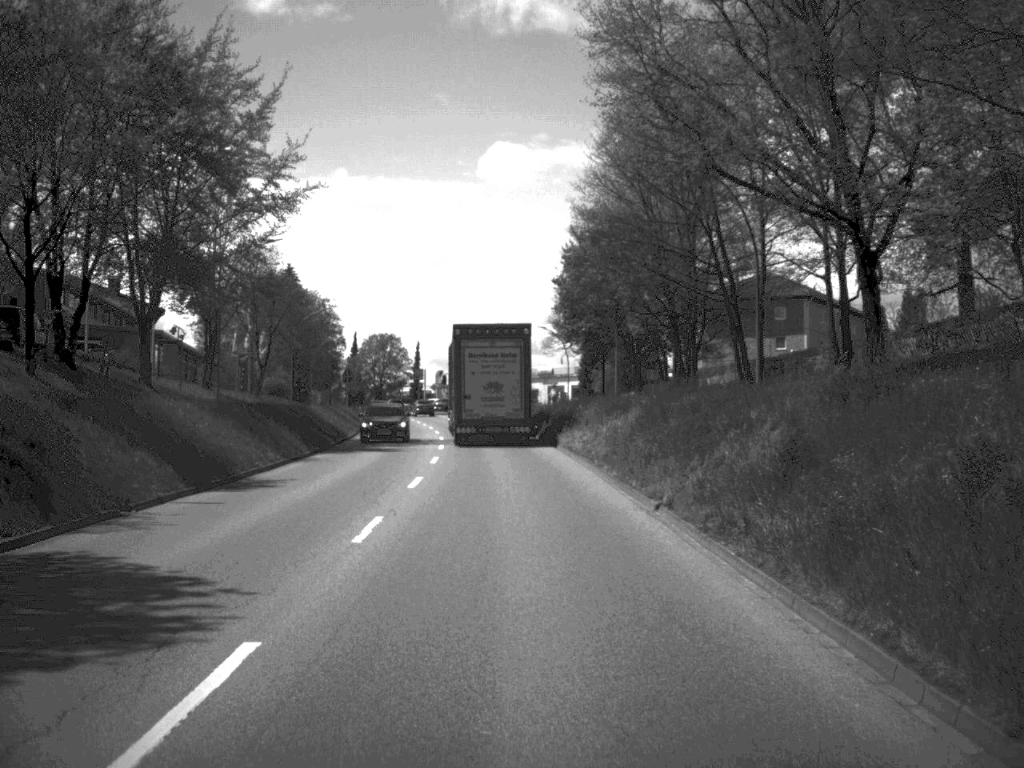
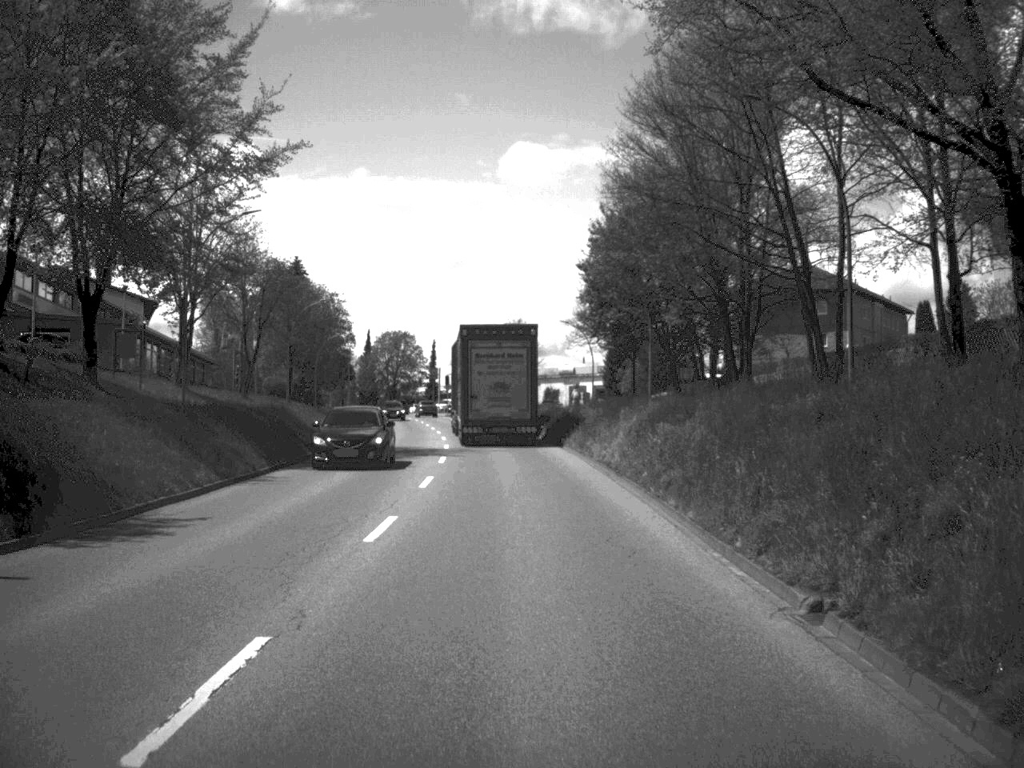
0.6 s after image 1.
(-0.1, +8.7) m; -1°
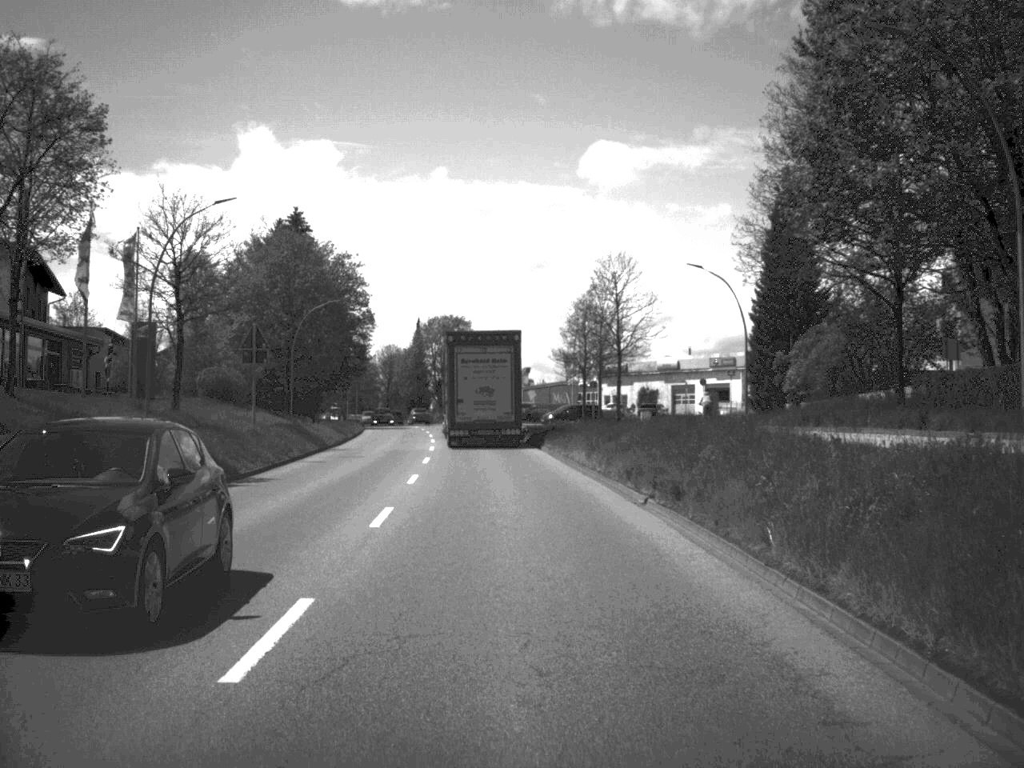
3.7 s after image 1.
(-1.0, +42.6) m; -4°
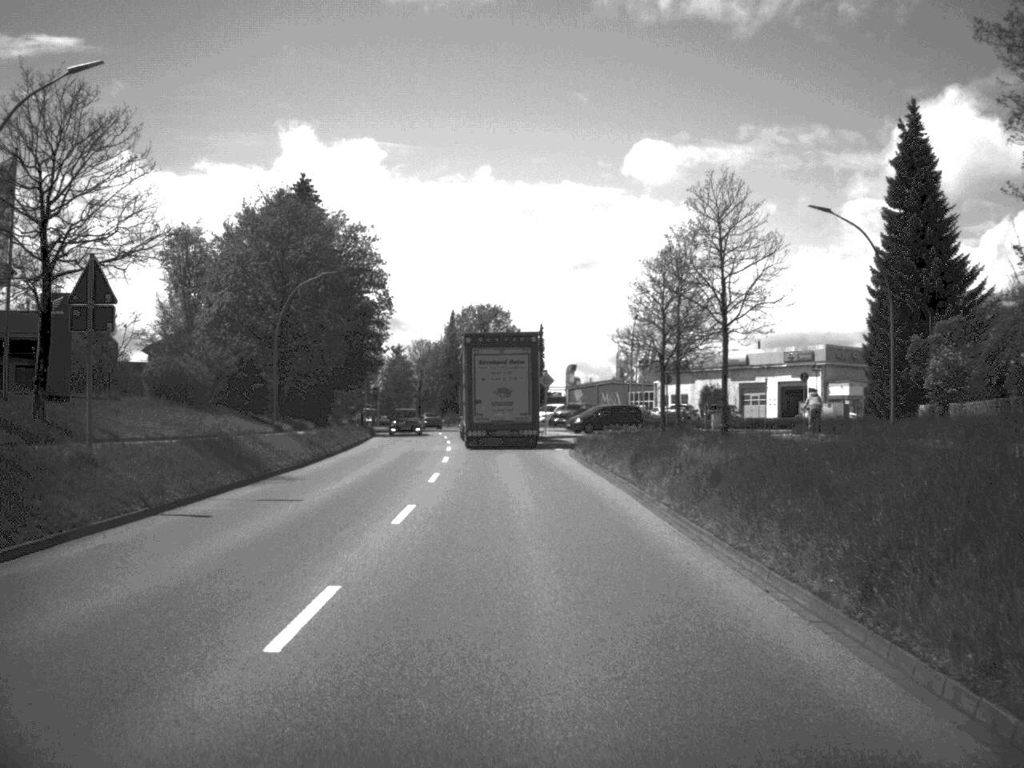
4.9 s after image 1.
(-0.3, +16.8) m; -2°
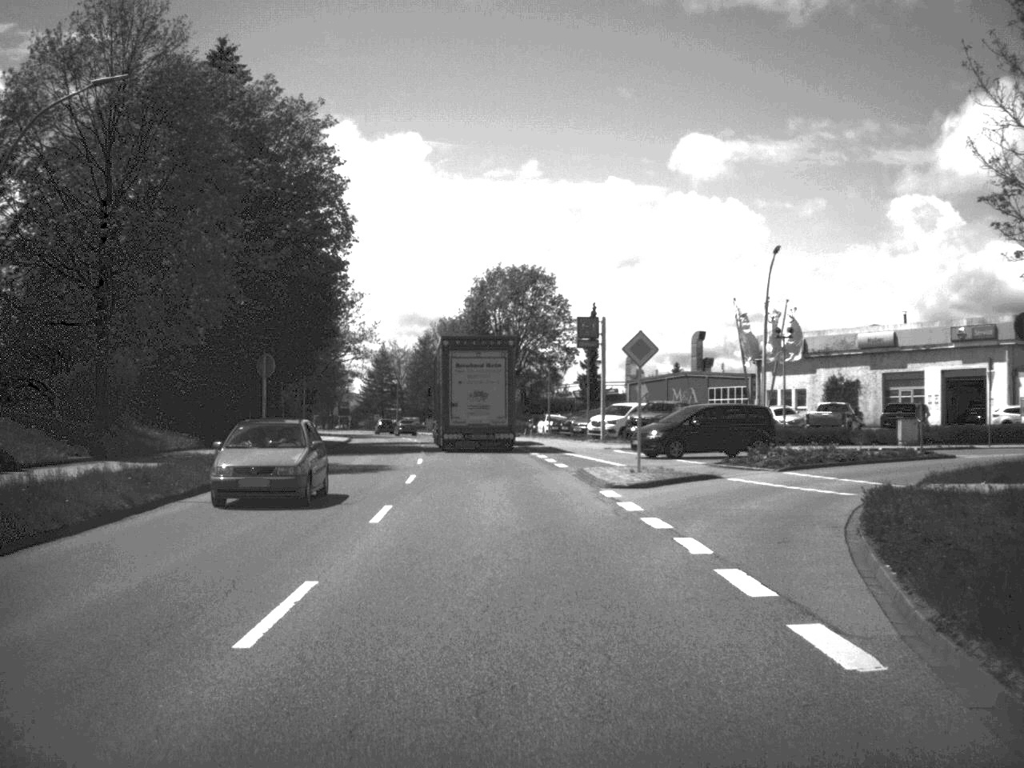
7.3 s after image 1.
(-0.5, +35.5) m; -2°
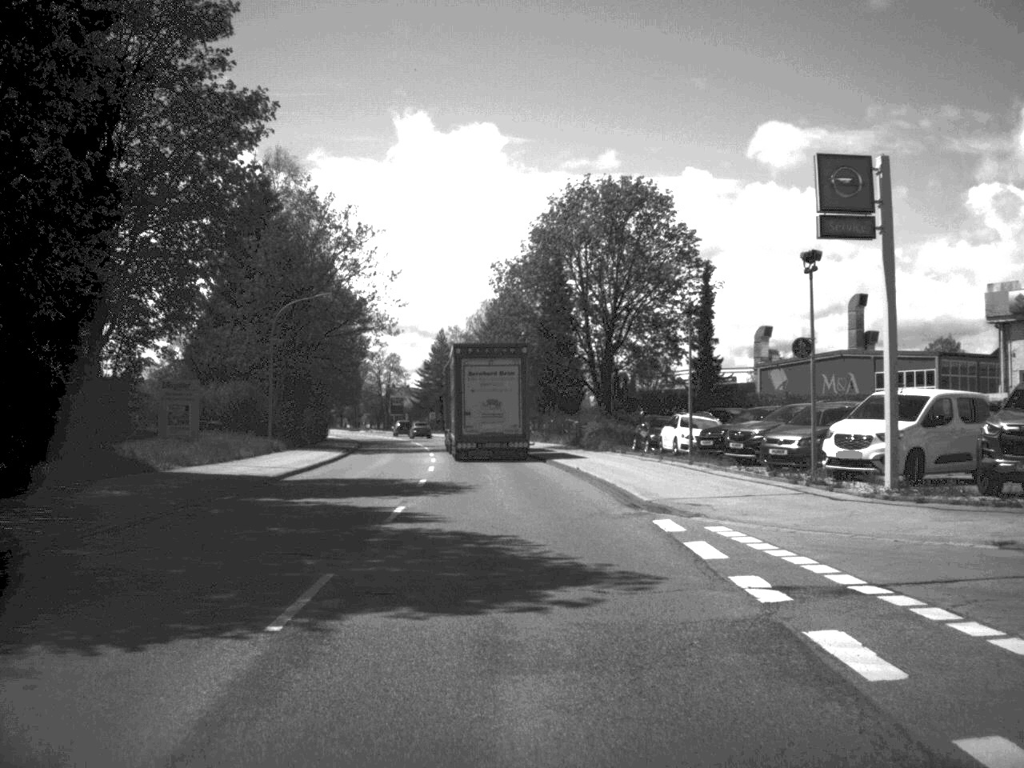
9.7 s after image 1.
(-1.2, +34.8) m; -4°
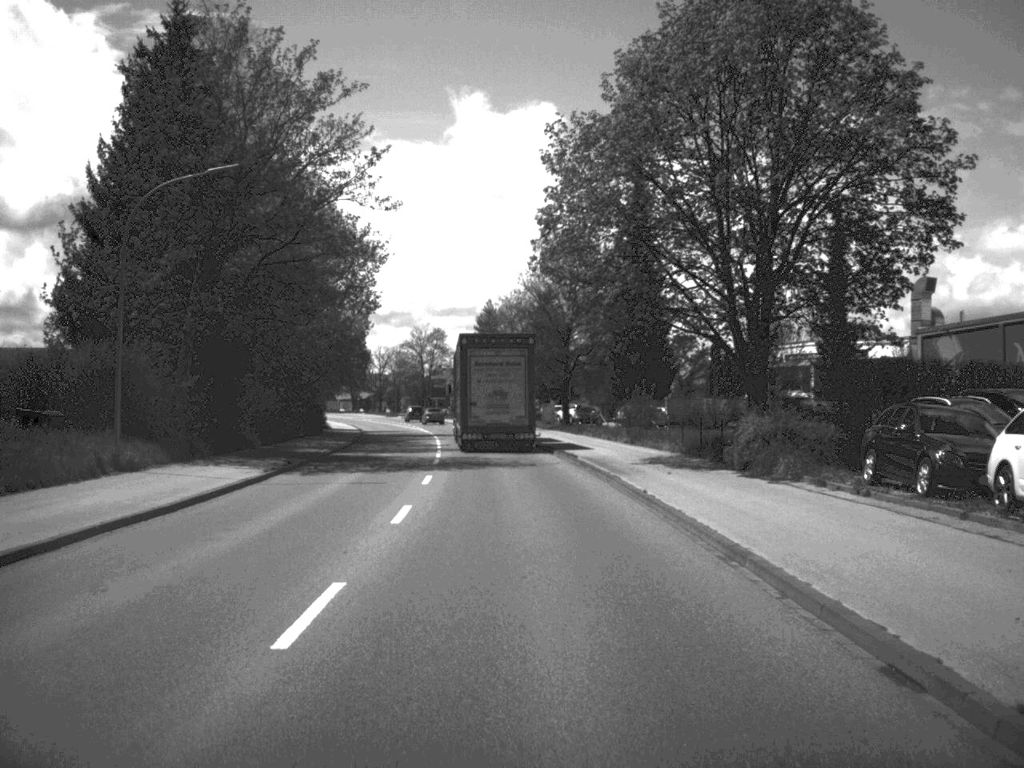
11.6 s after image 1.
(-0.7, +27.3) m; -3°
